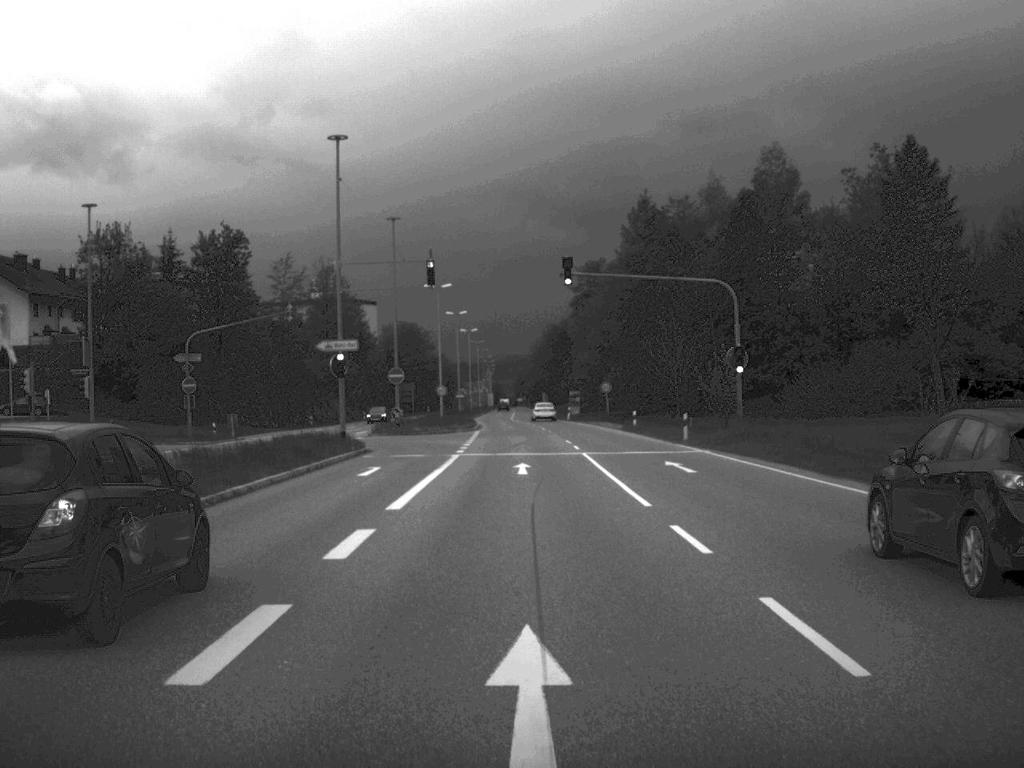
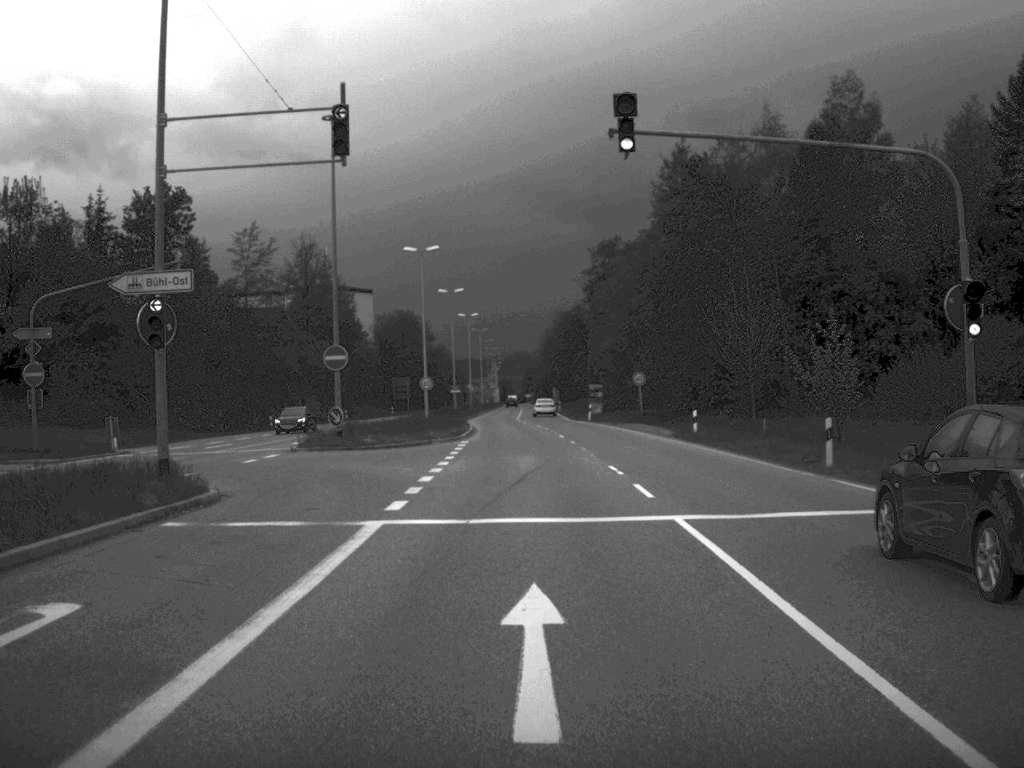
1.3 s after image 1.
(-0.1, +21.6) m; 0°
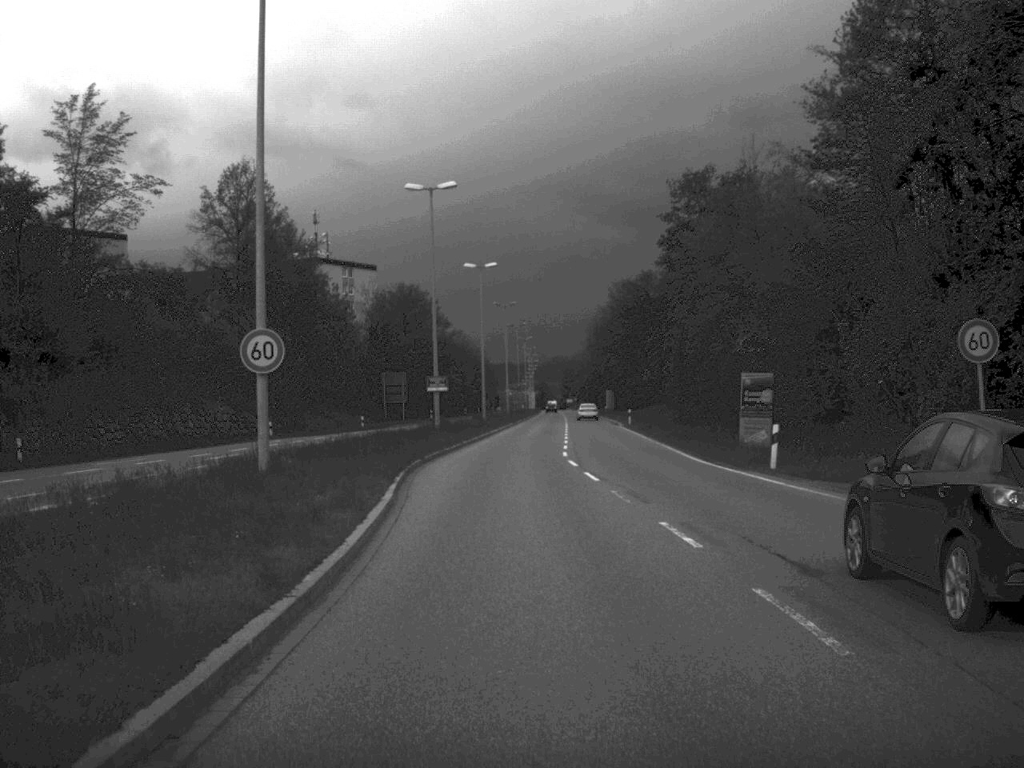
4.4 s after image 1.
(-0.8, +52.6) m; -2°
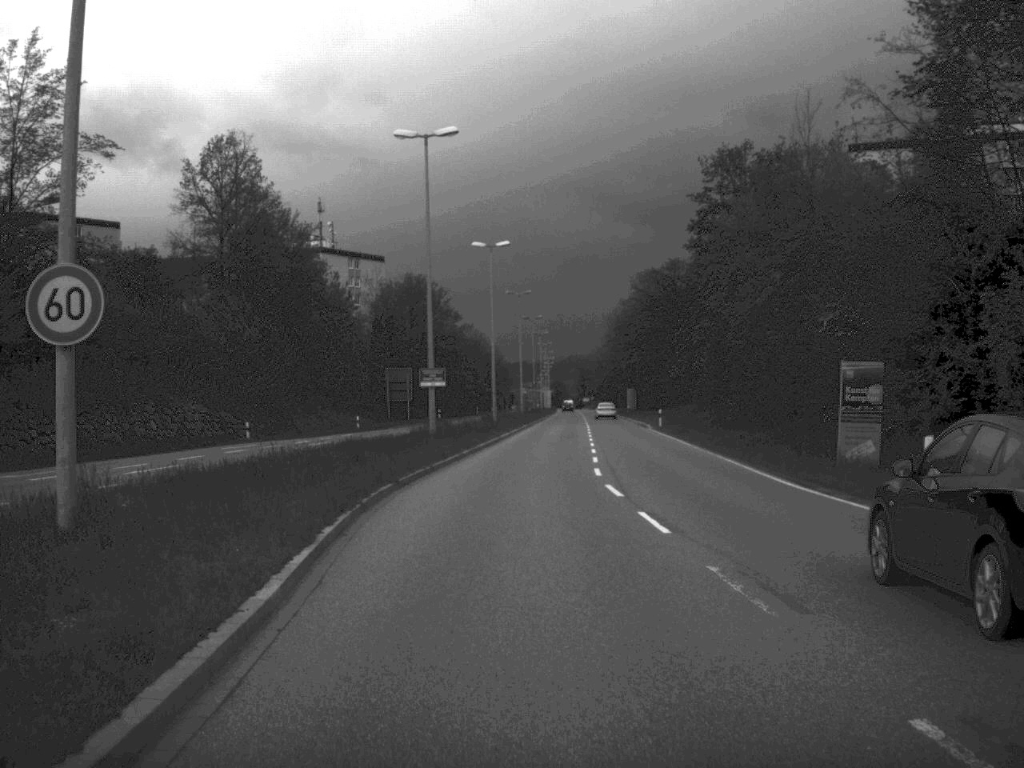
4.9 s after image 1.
(-0.1, +10.2) m; -1°
